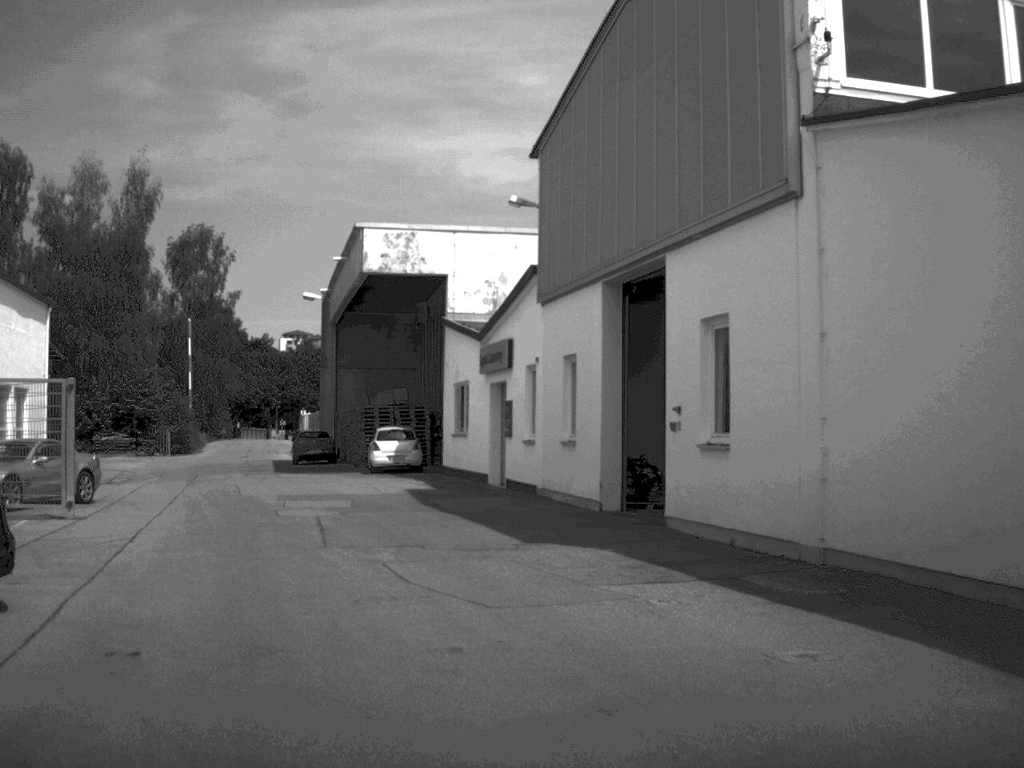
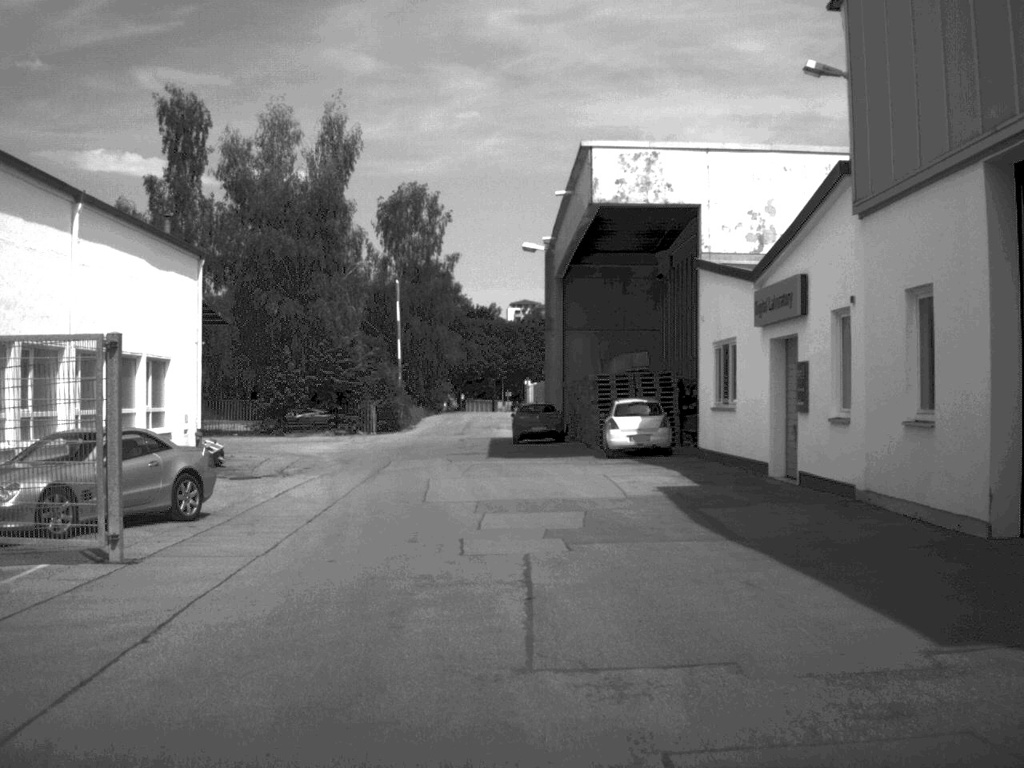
(-0.8, +8.1) m; -10°
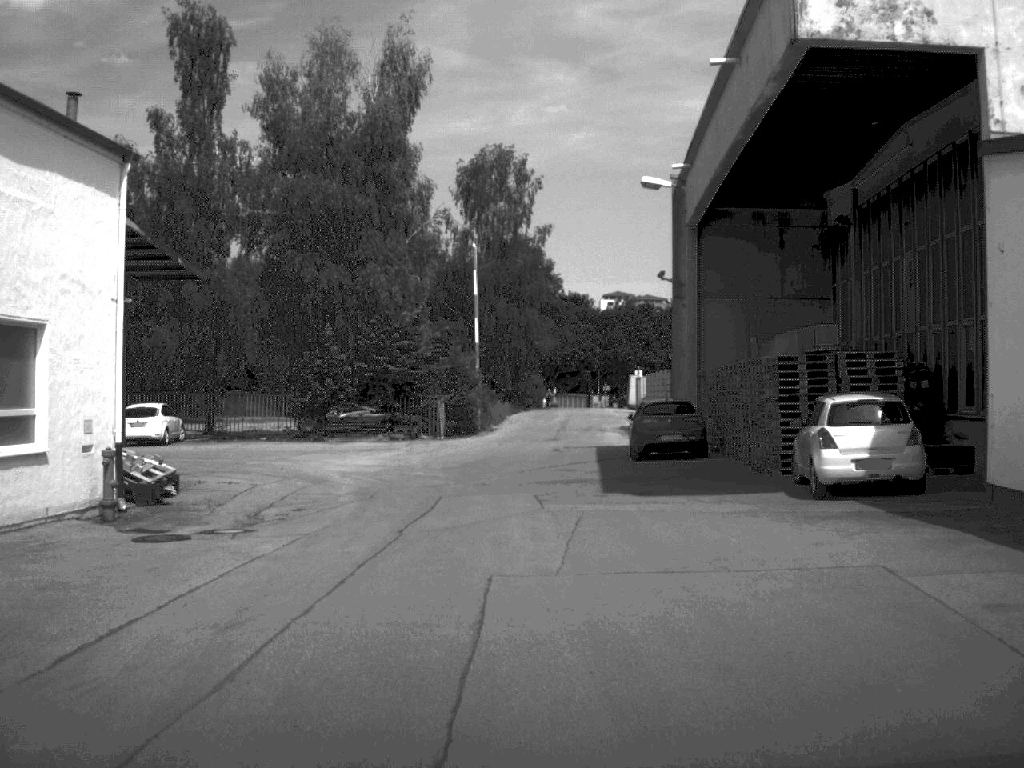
(-0.7, +13.8) m; -4°
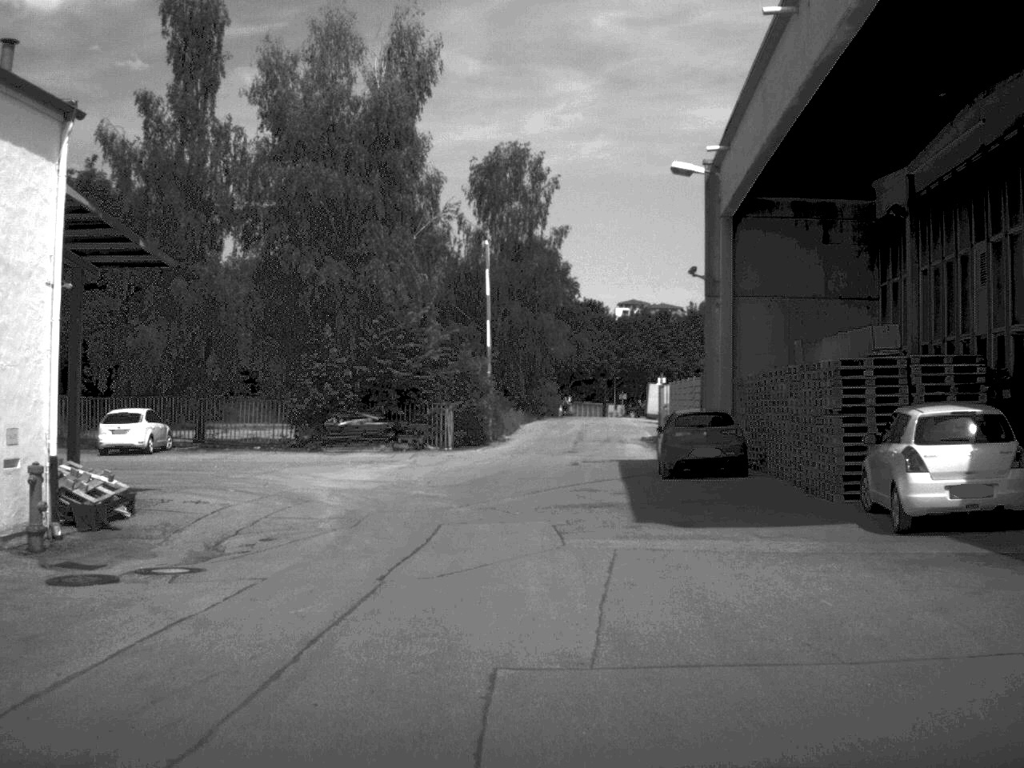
(0.0, +3.5) m; -1°
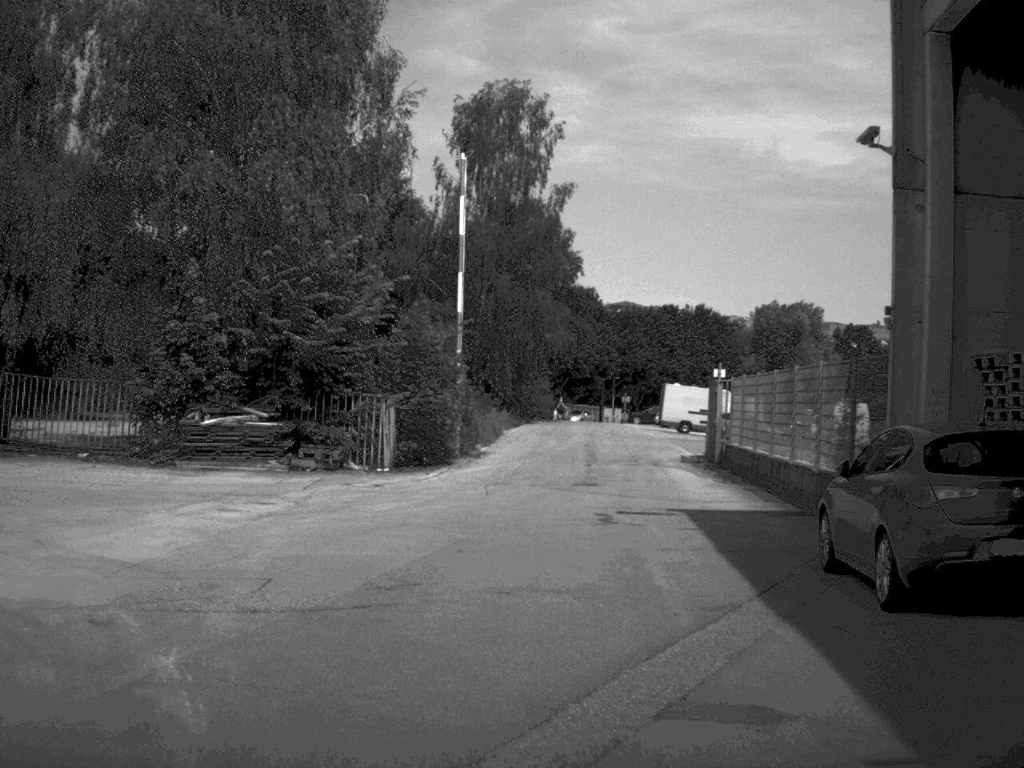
(0.0, +16.8) m; +1°
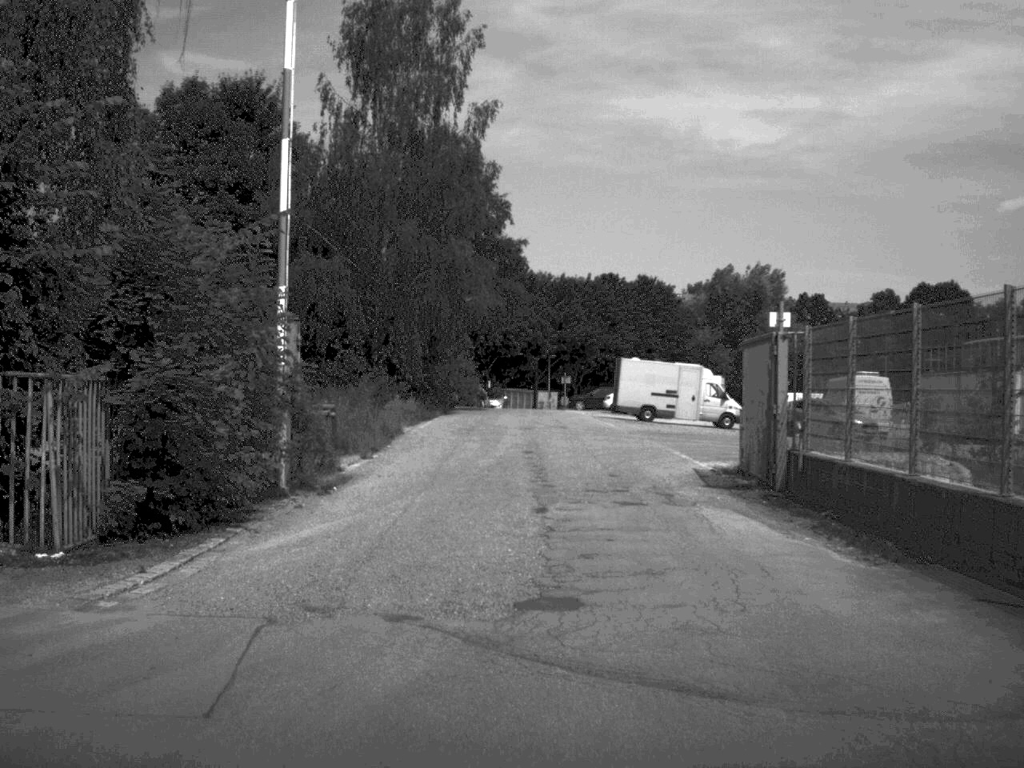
(+0.4, +15.5) m; +3°
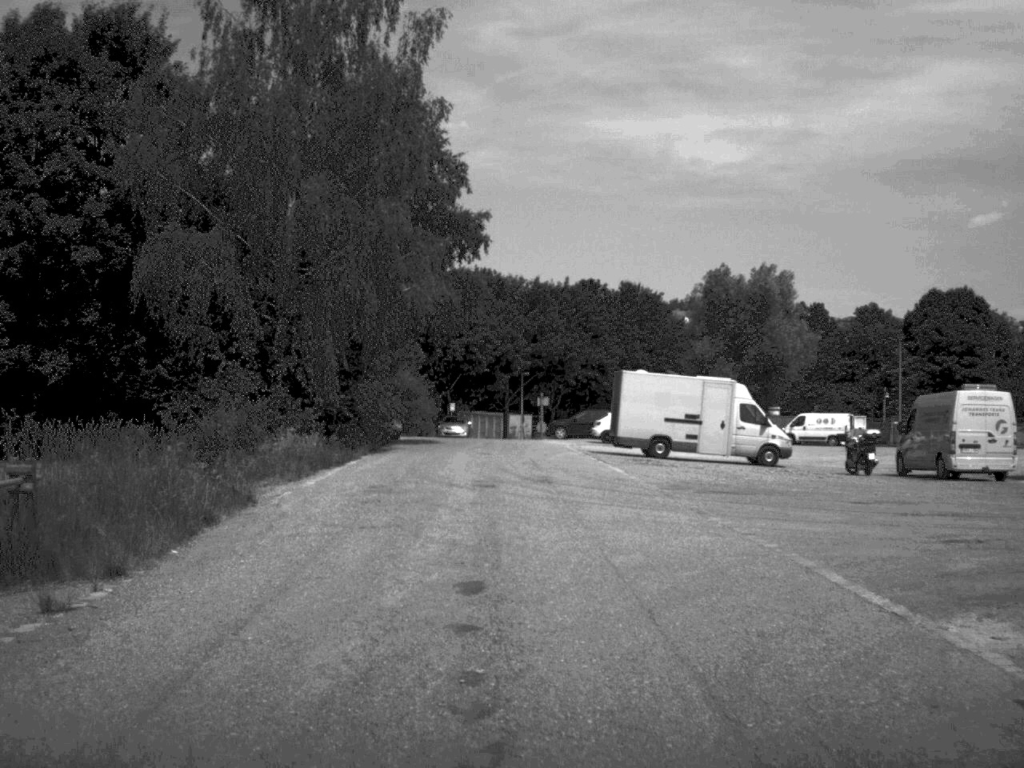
(+0.2, +15.6) m; +1°
